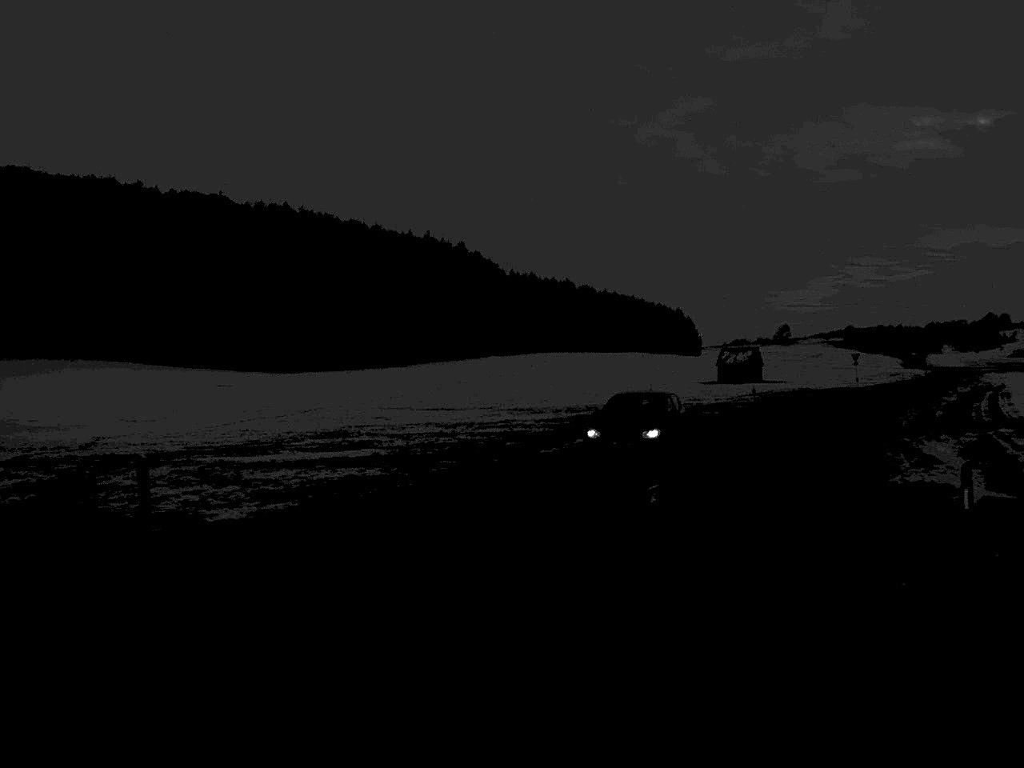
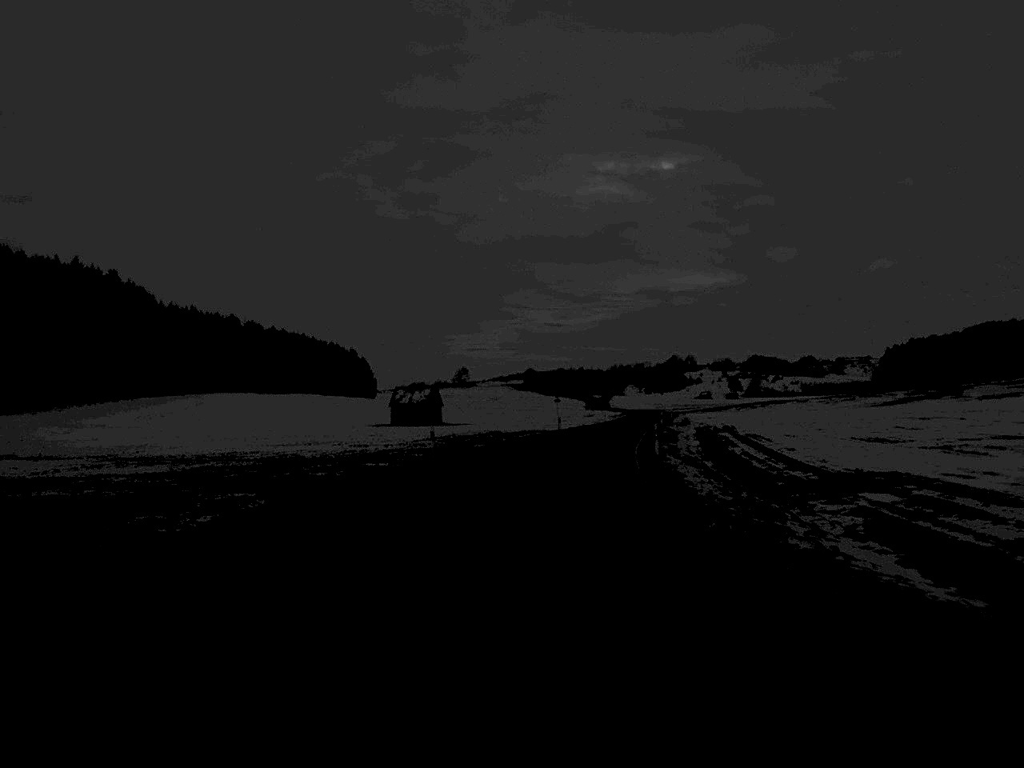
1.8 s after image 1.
(+3.2, +20.6) m; +14°
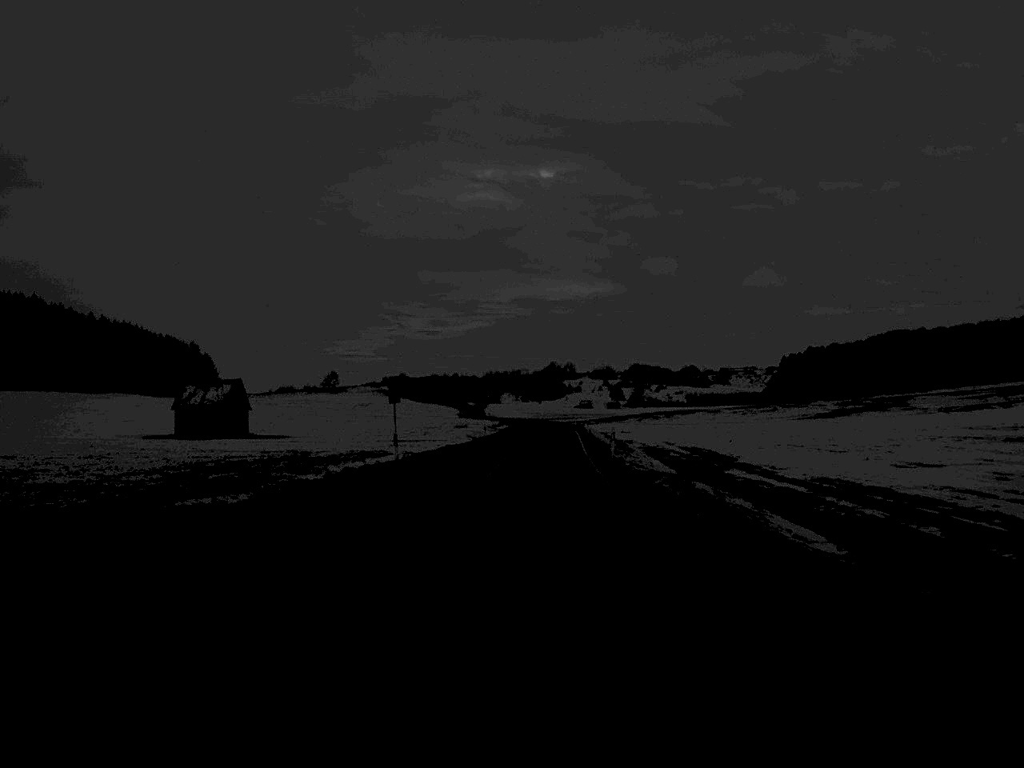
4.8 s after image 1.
(+2.4, +48.6) m; +6°
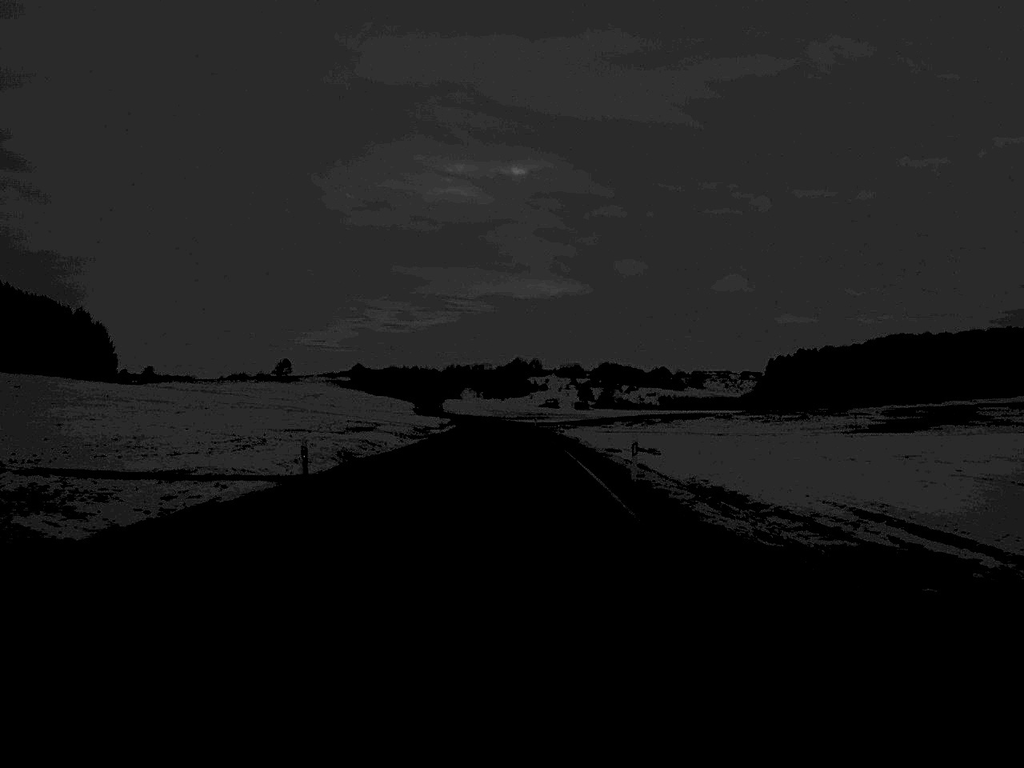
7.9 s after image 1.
(+1.2, +62.1) m; +2°
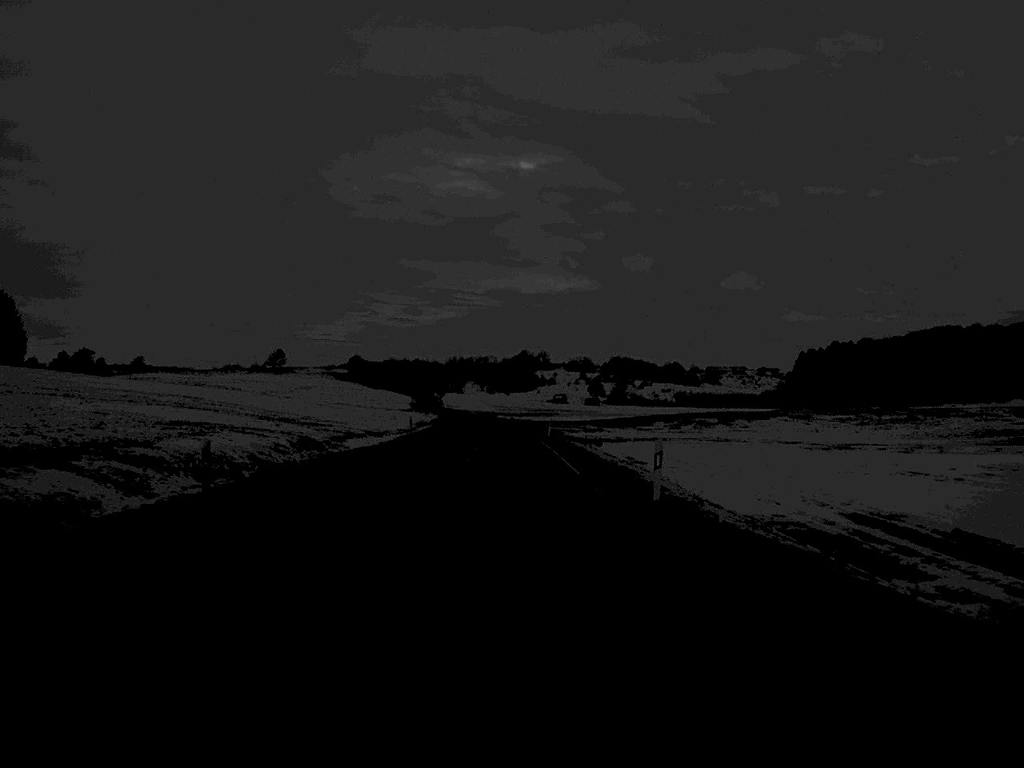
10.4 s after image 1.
(+0.1, +57.7) m; 0°
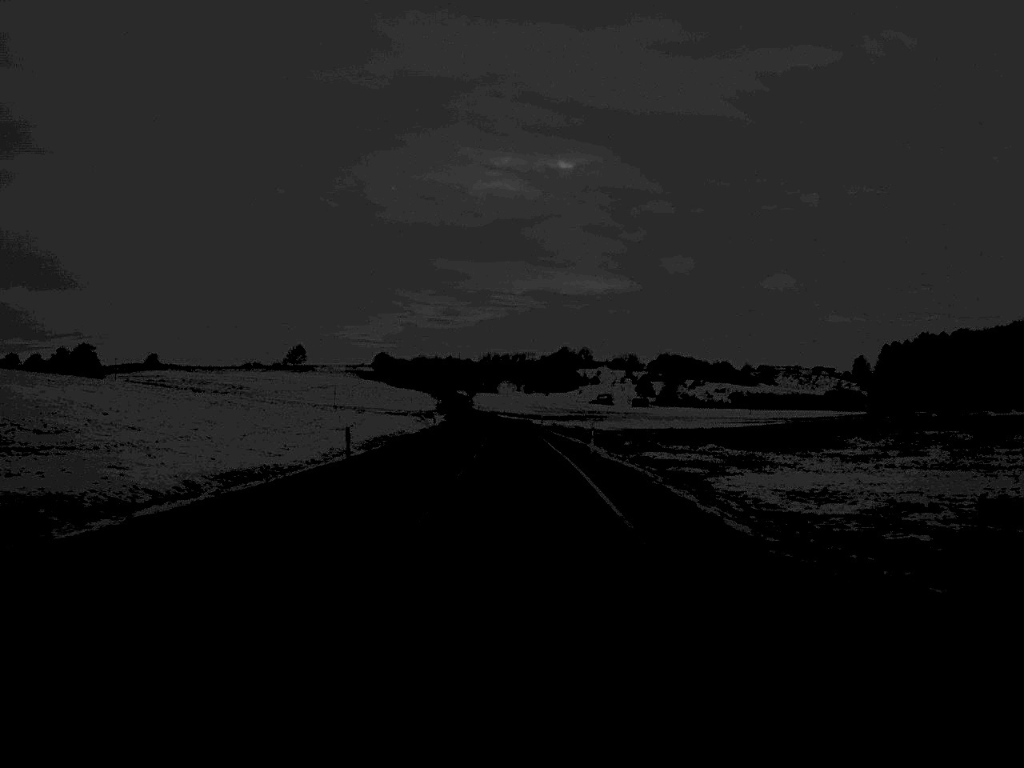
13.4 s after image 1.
(-1.3, +79.4) m; -2°
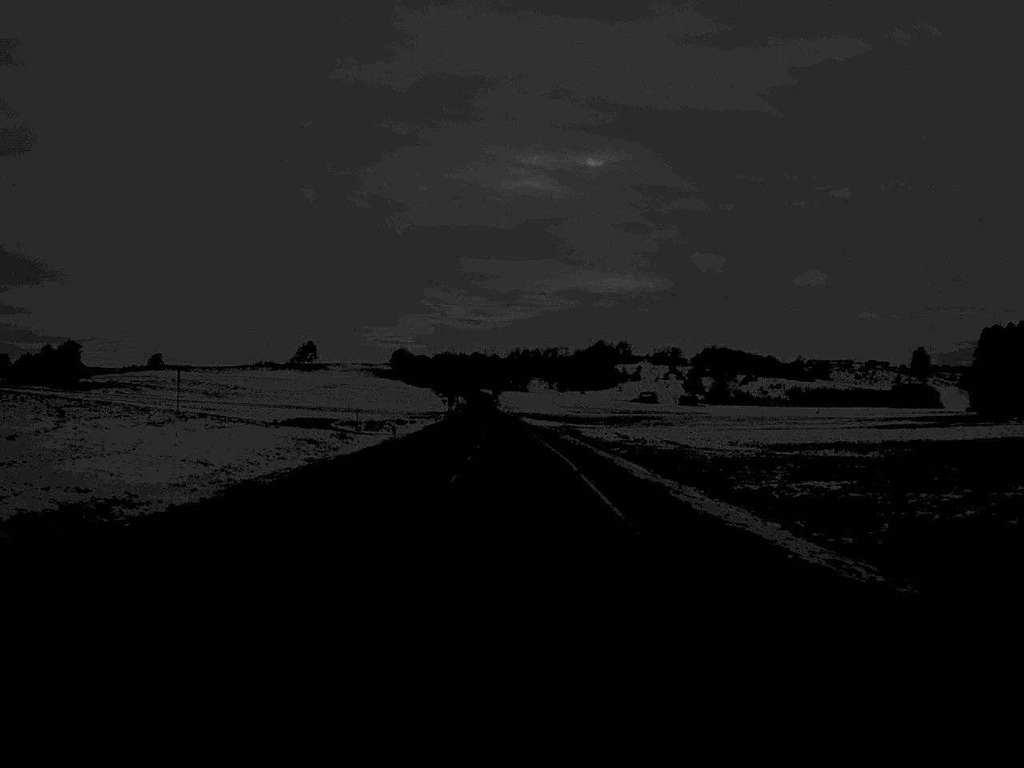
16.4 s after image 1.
(-0.9, +83.7) m; -1°
